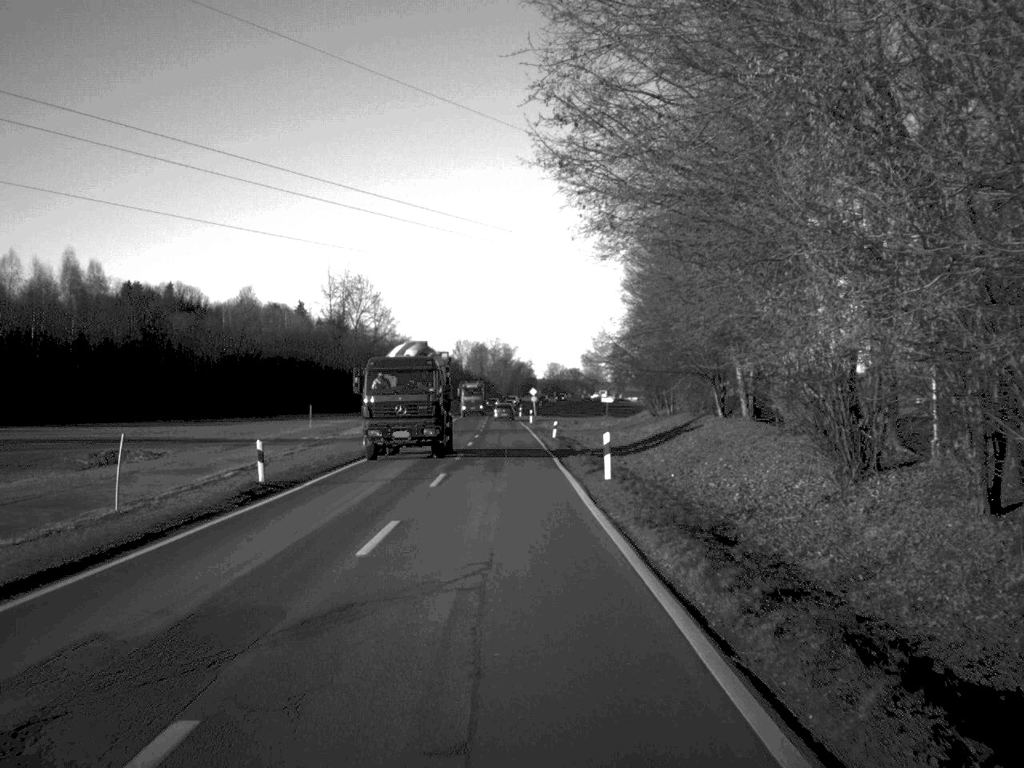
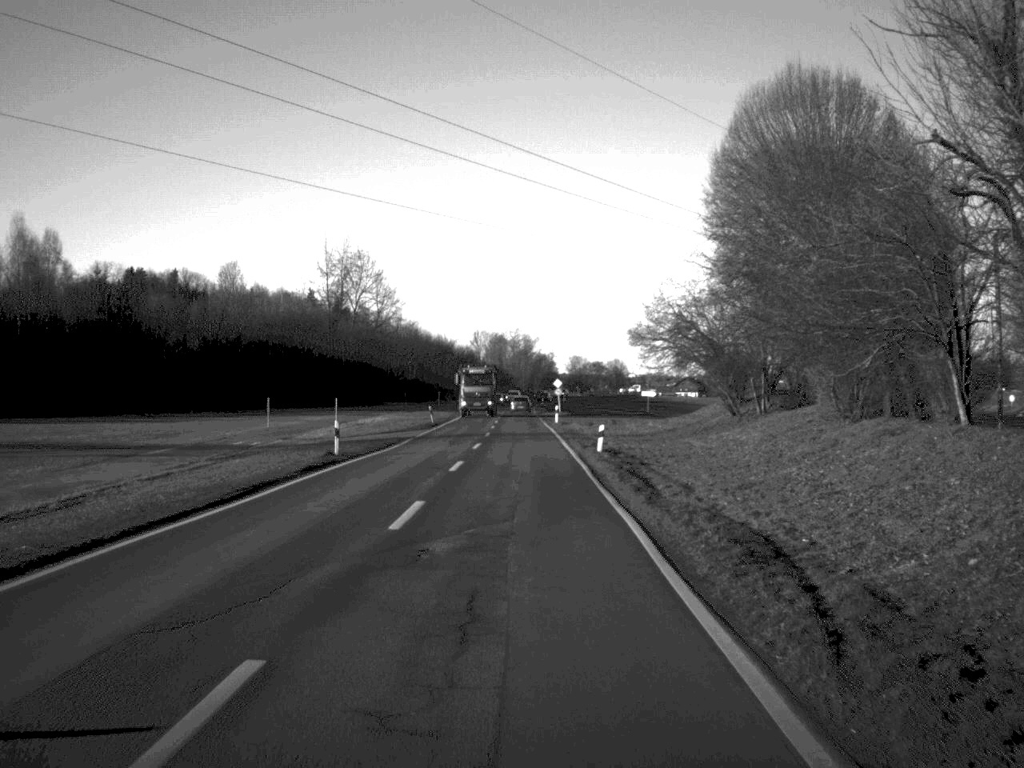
(-0.2, +22.3) m; -1°
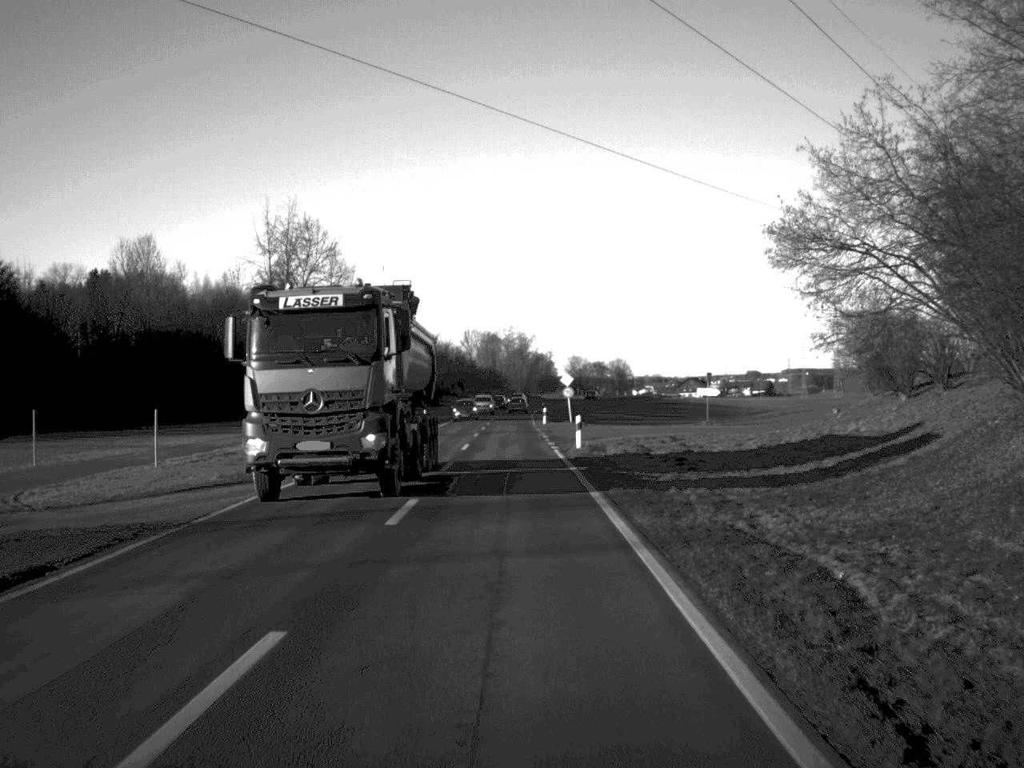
(+0.1, +34.6) m; 0°
